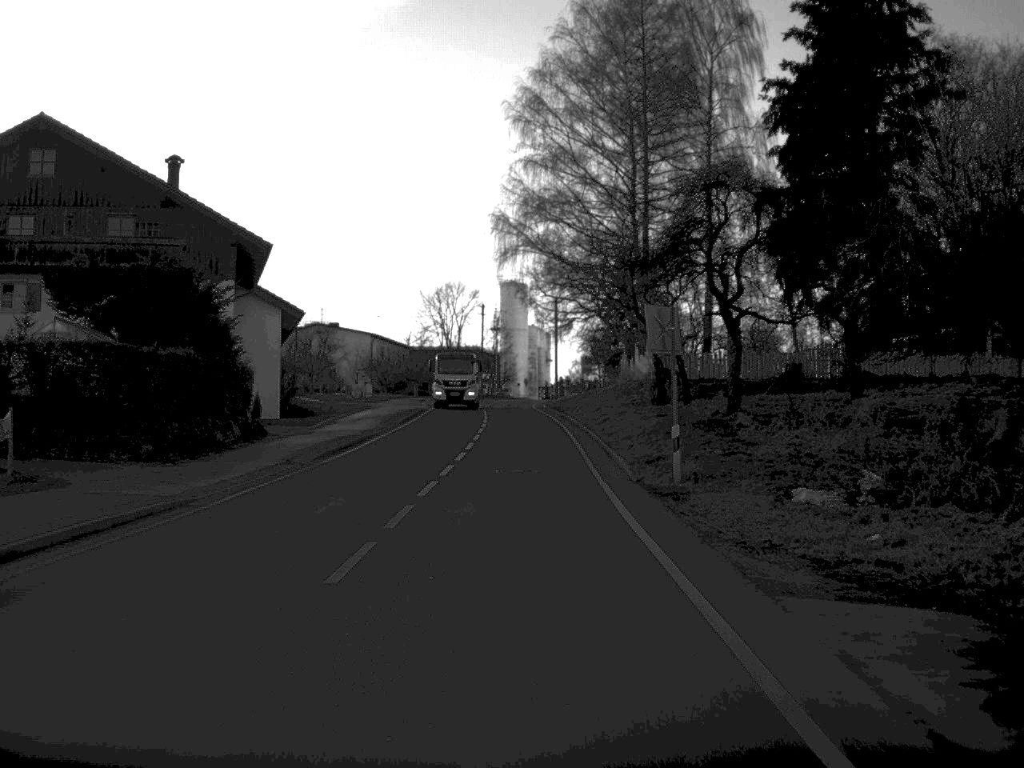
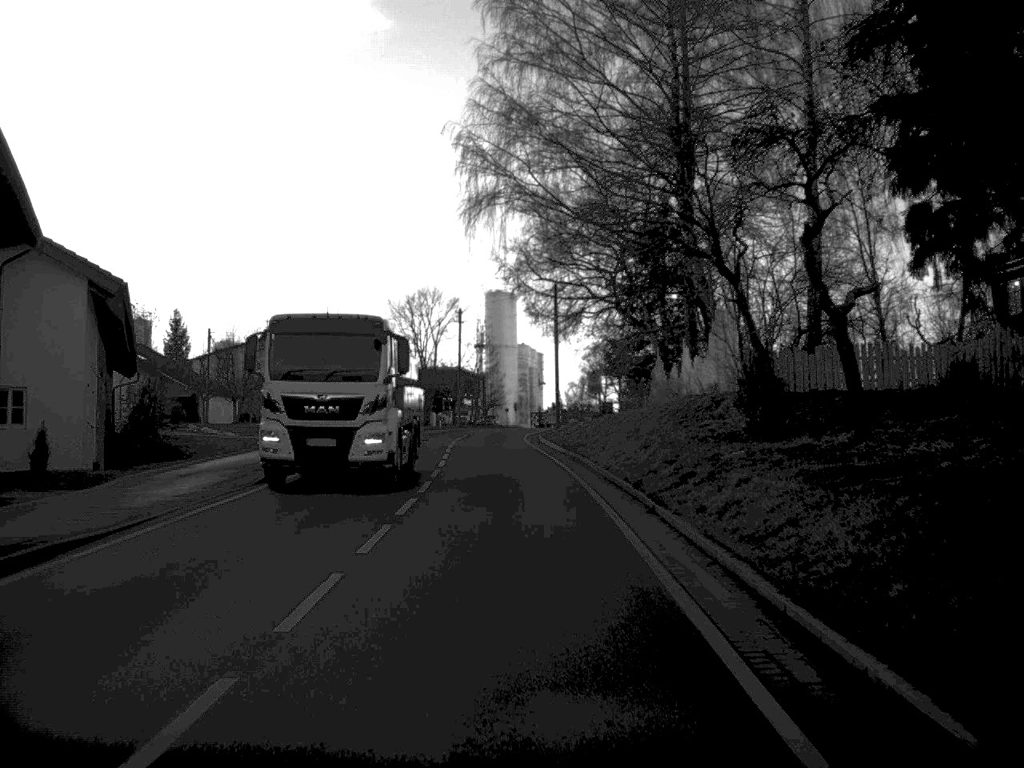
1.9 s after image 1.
(+0.1, +24.5) m; 0°
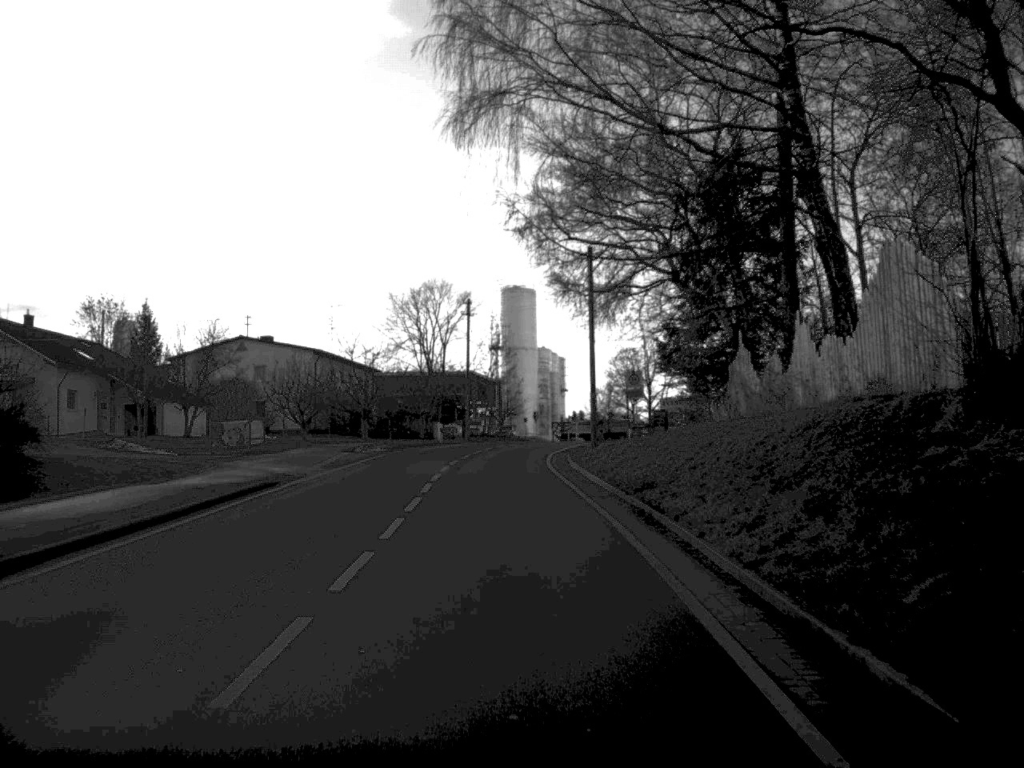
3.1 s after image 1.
(-0.1, +15.8) m; -1°
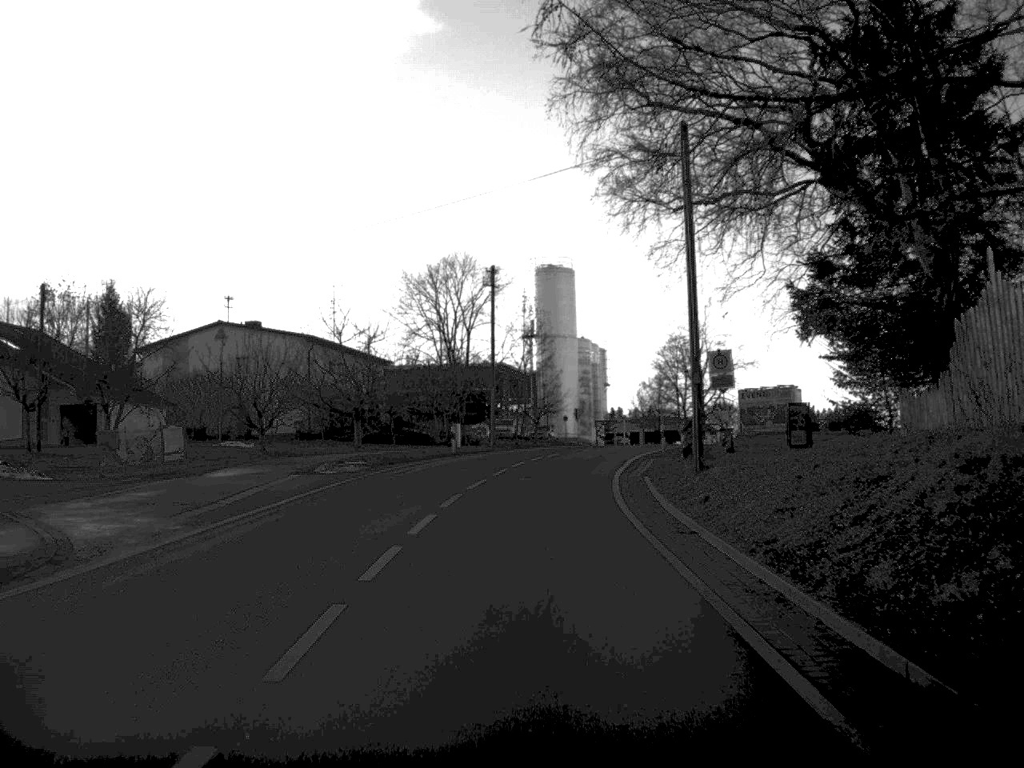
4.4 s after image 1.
(-0.3, +17.3) m; -2°
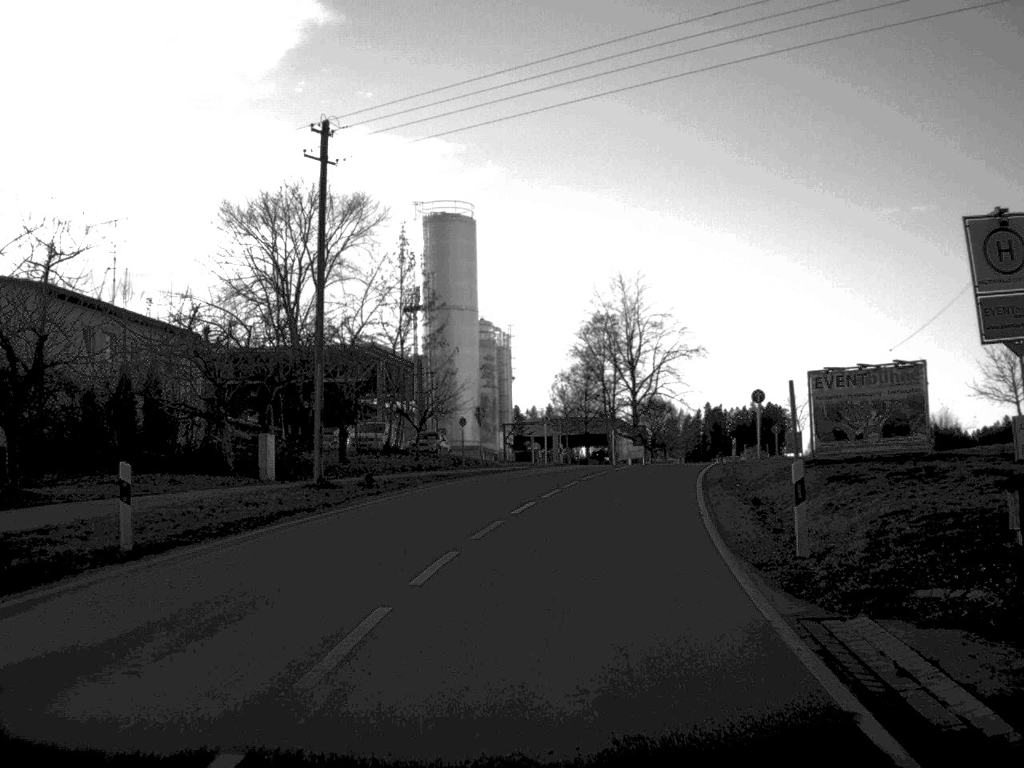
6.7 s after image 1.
(+0.6, +31.4) m; +5°
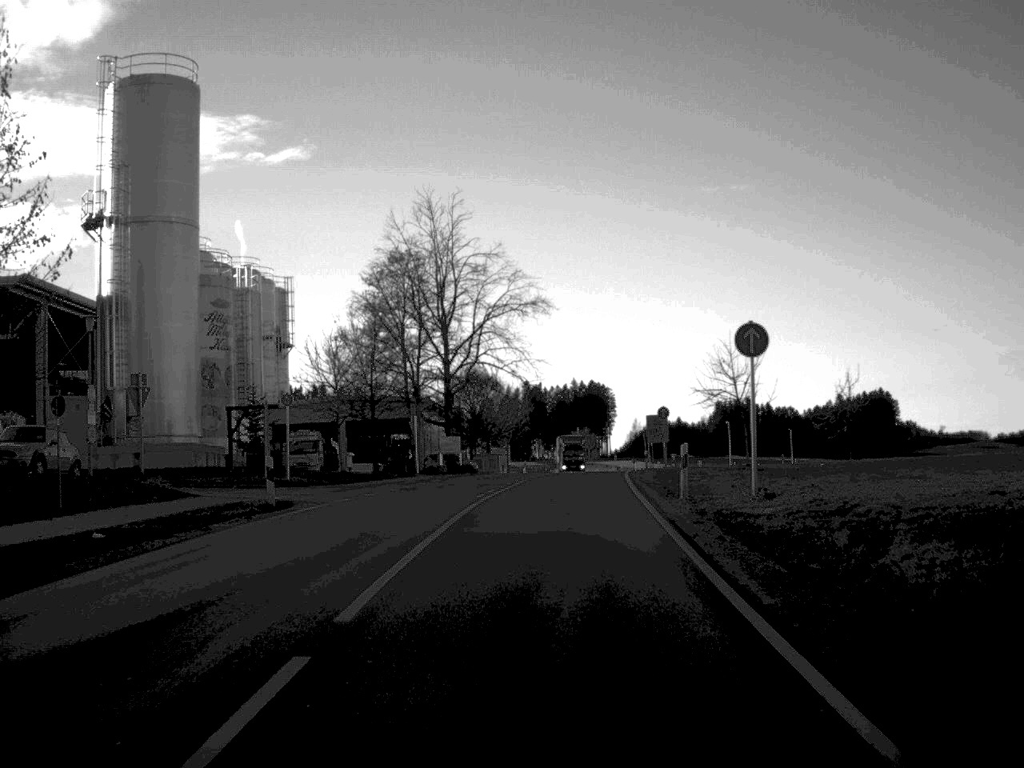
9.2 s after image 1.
(+2.6, +33.0) m; +8°
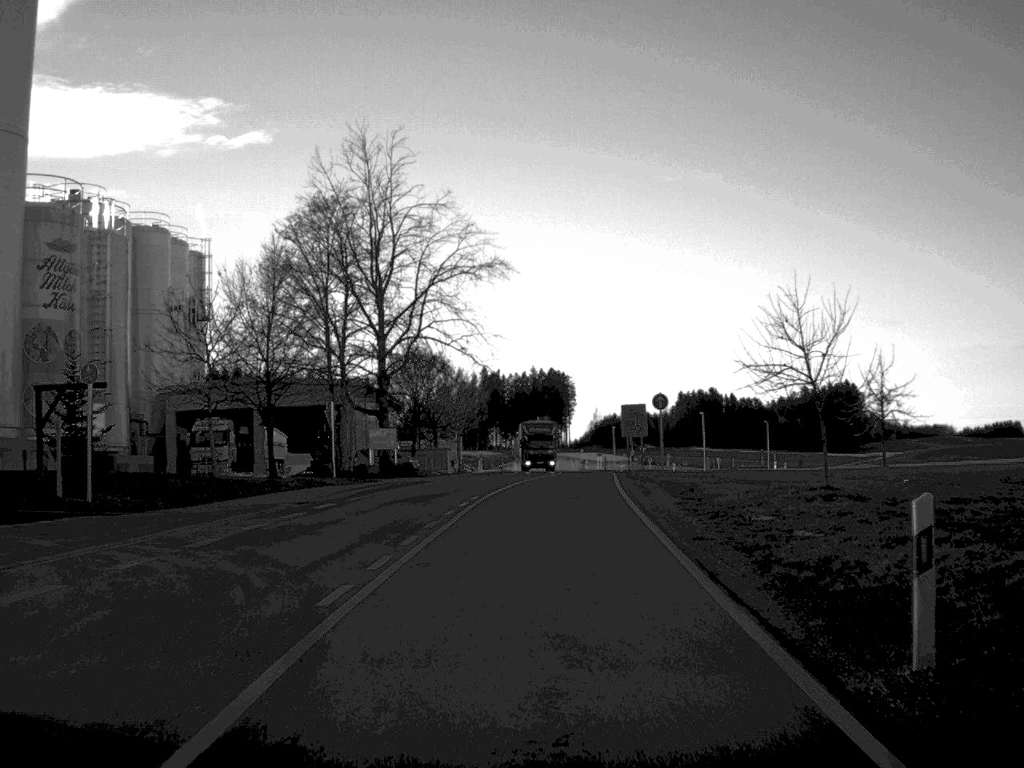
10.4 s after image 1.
(+0.3, +16.1) m; +2°
